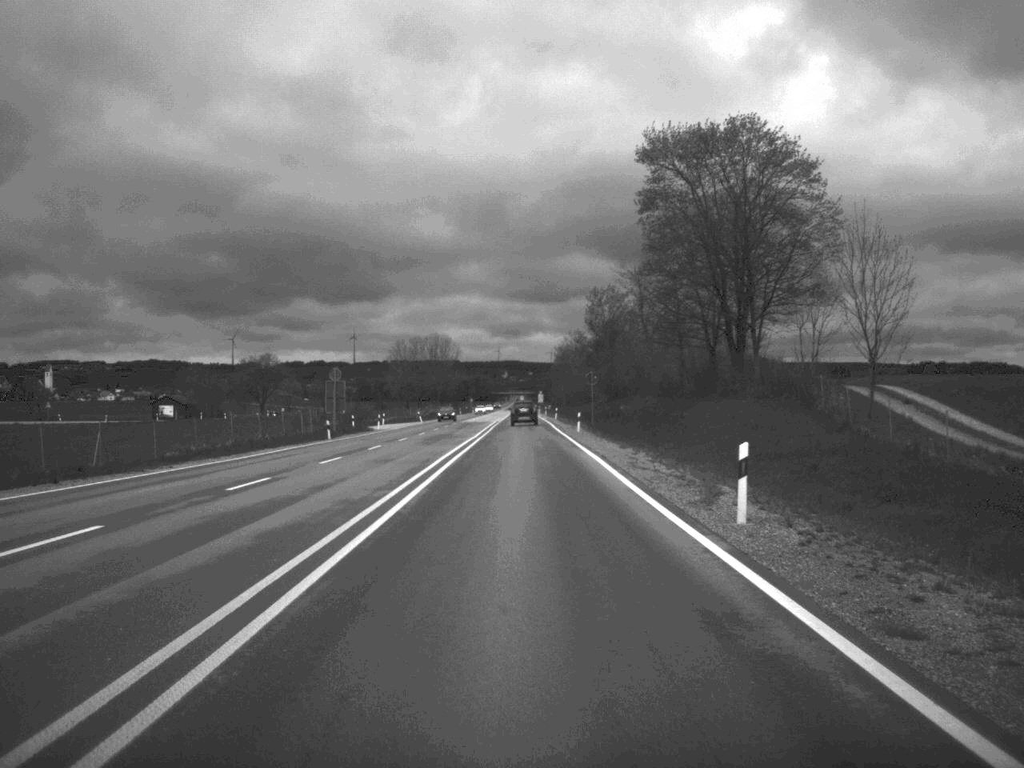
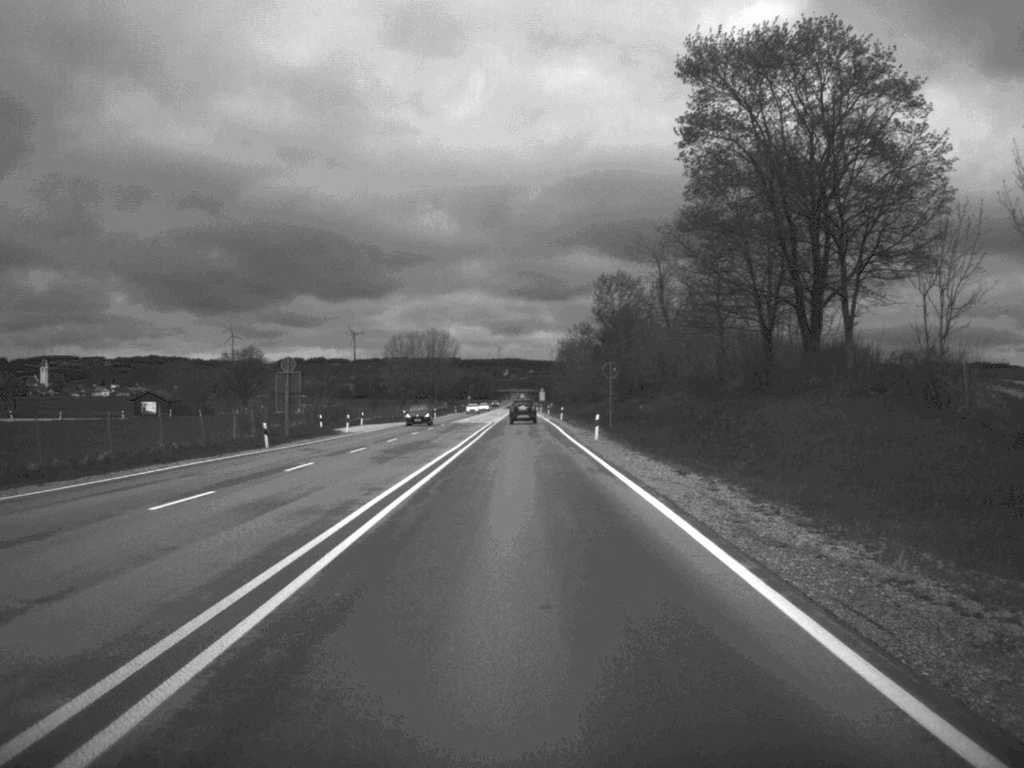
(0.0, +16.2) m; 0°
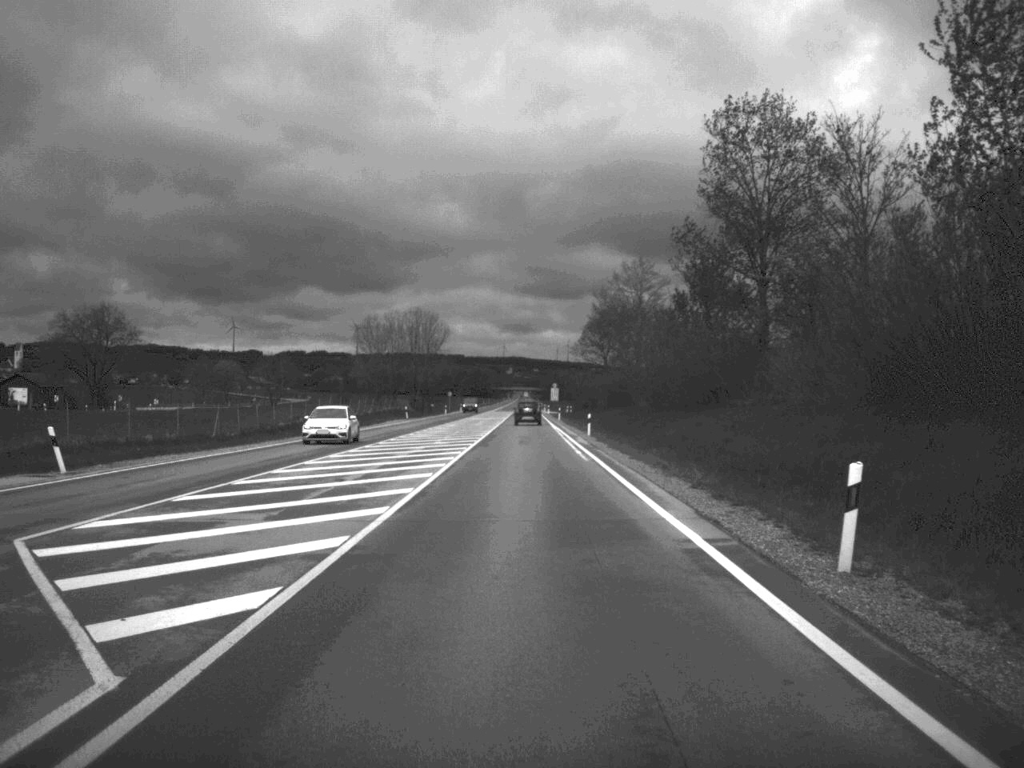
(-0.4, +87.1) m; 0°
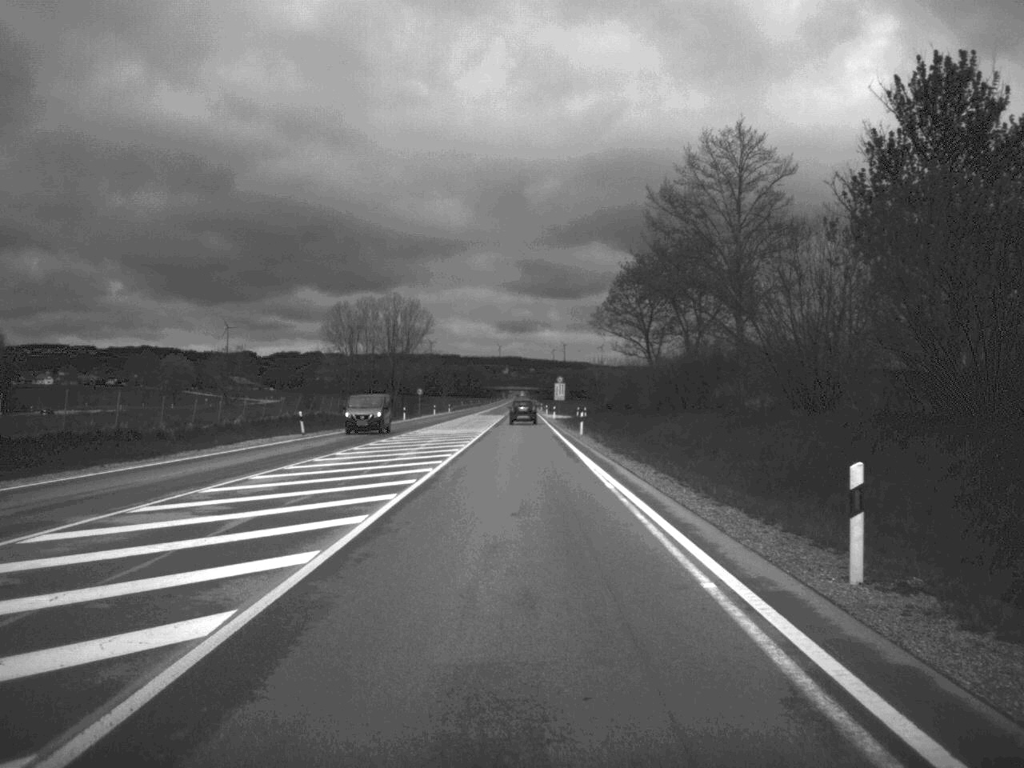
(+0.1, +50.6) m; 0°
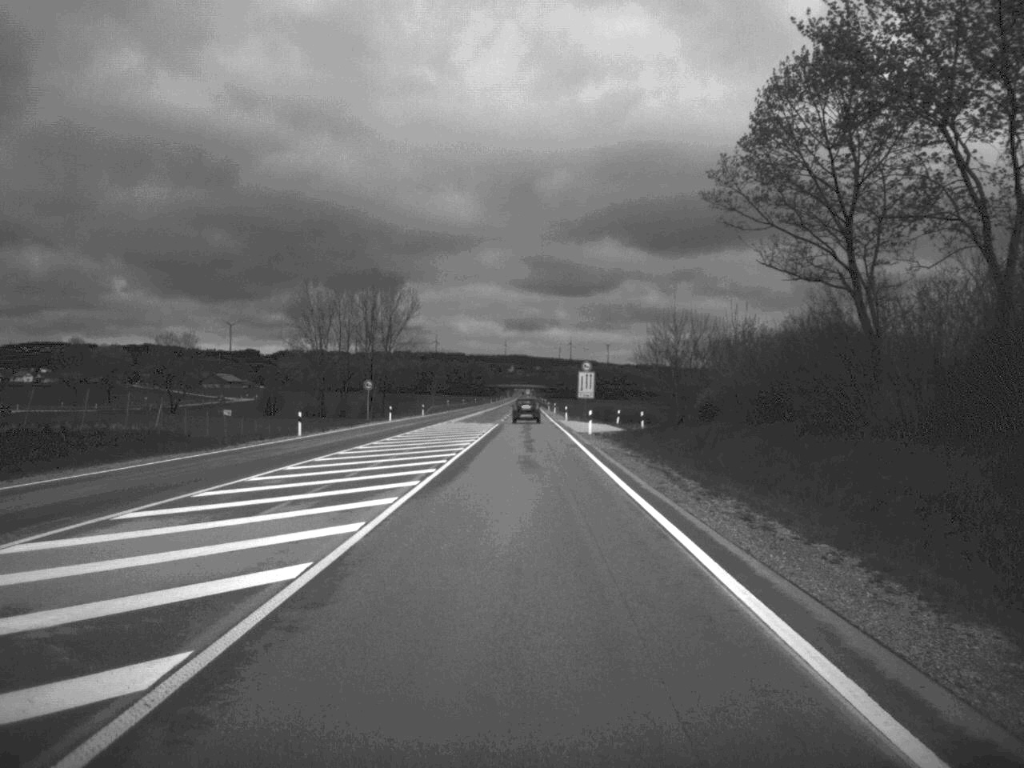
(-0.2, +53.7) m; 0°
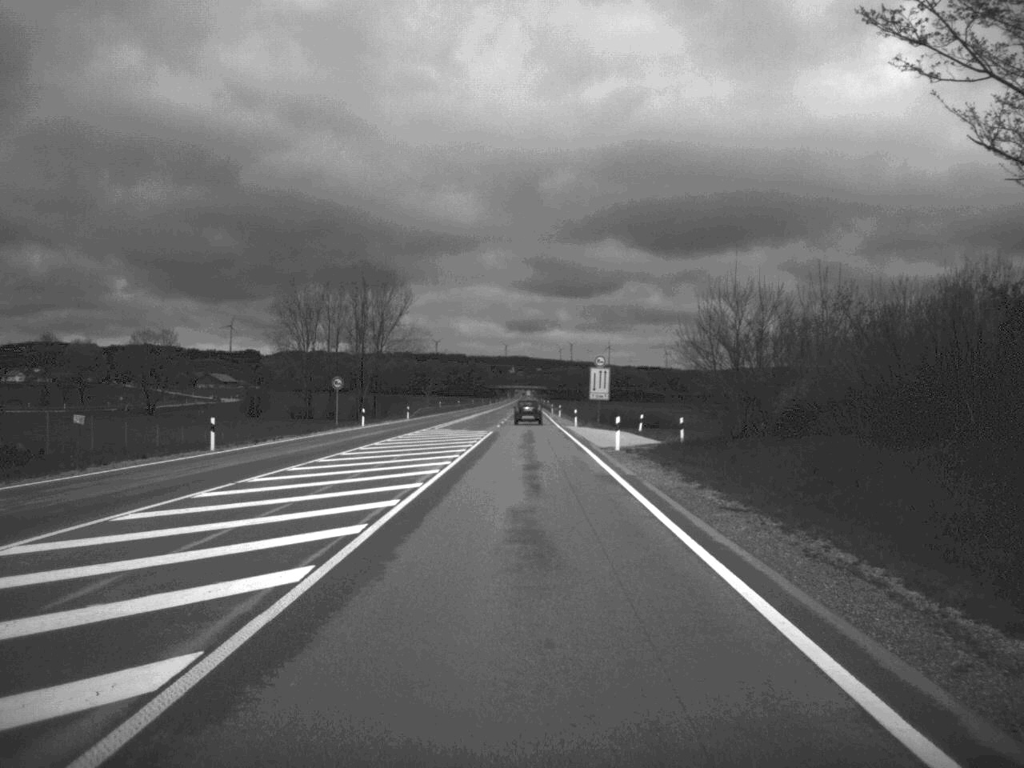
(0.0, +16.4) m; 0°
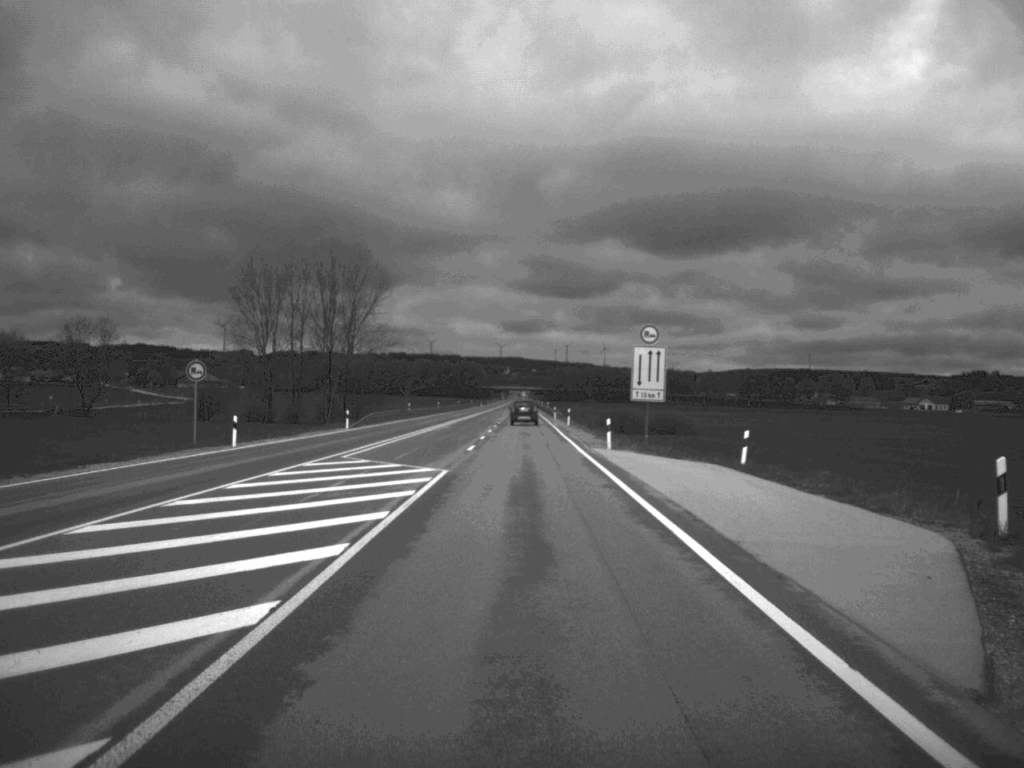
(0.0, +34.1) m; 0°
